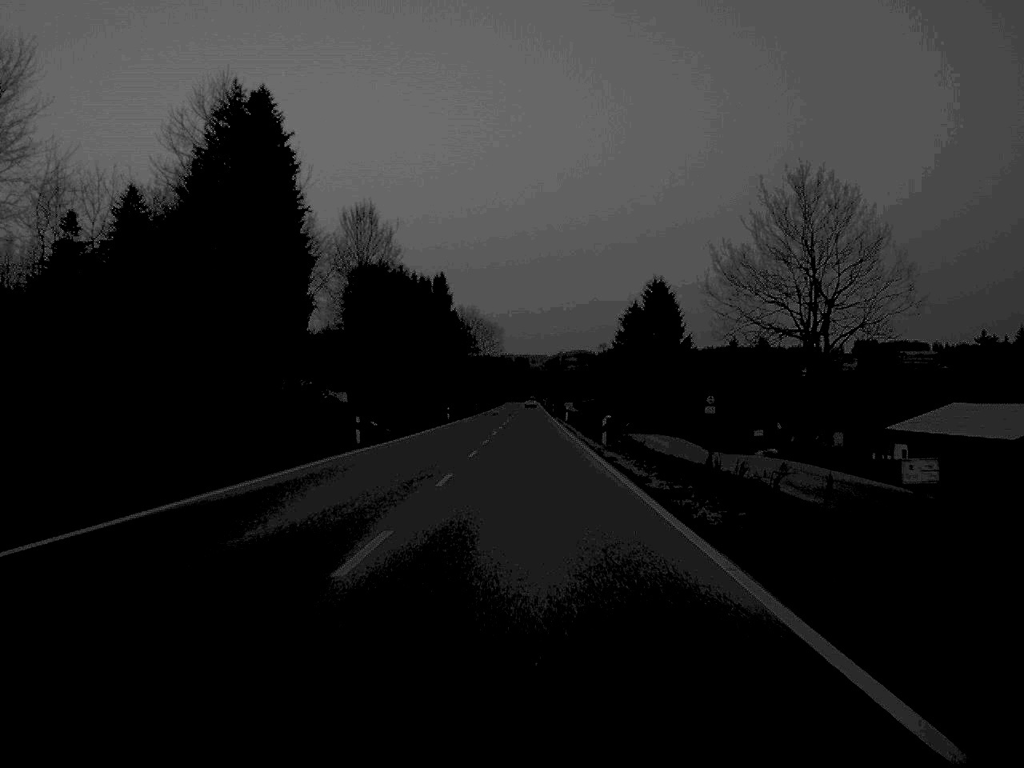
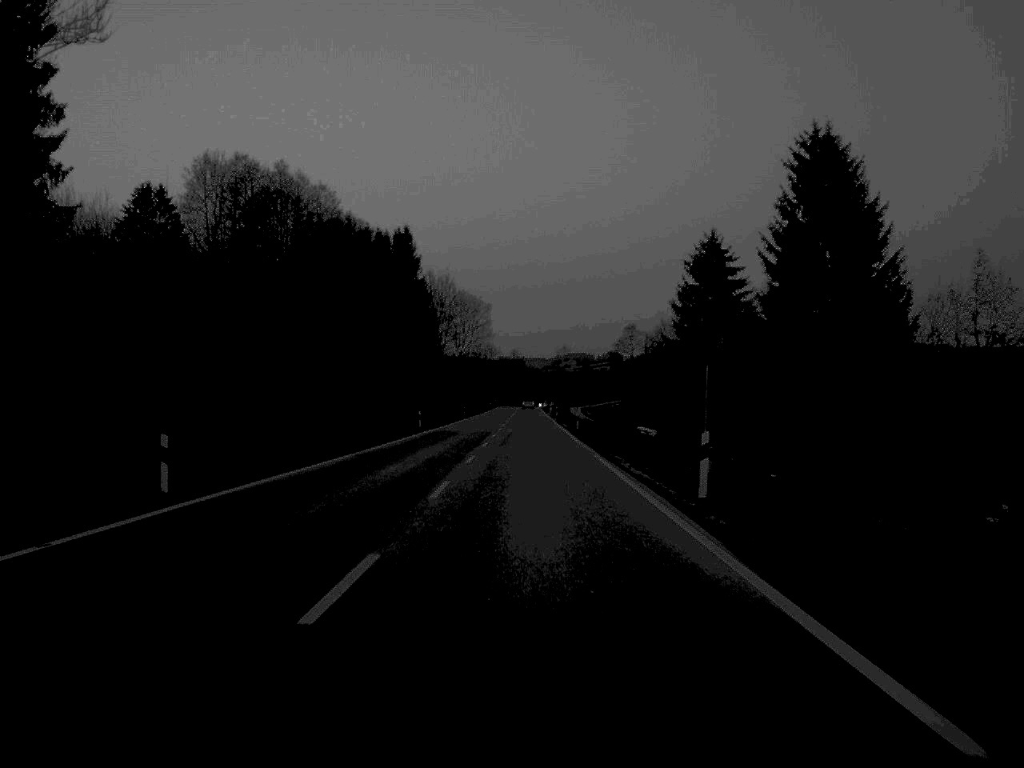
(+0.2, +74.1) m; 0°
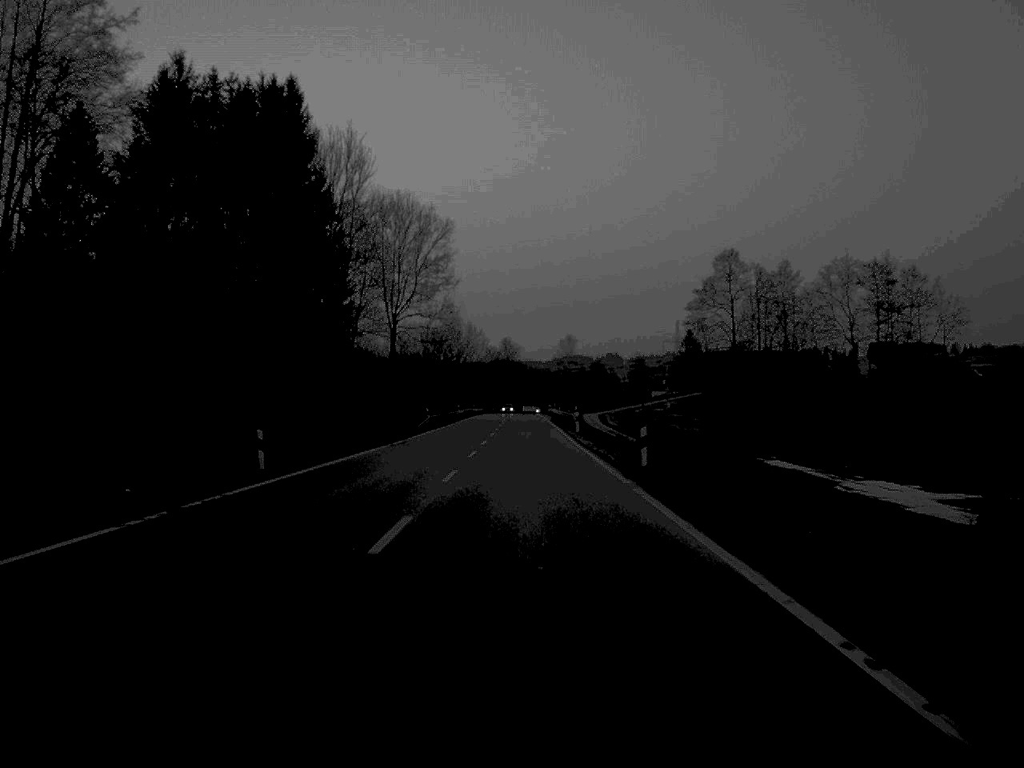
(+0.3, +91.5) m; 0°
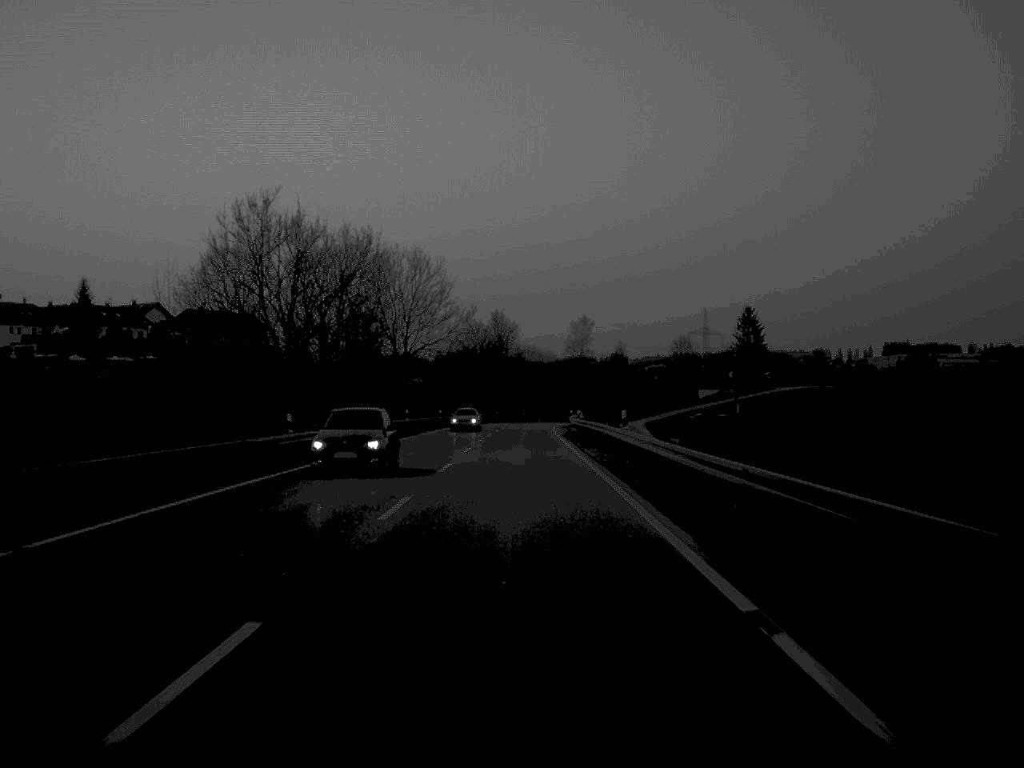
(+0.2, +92.0) m; 0°
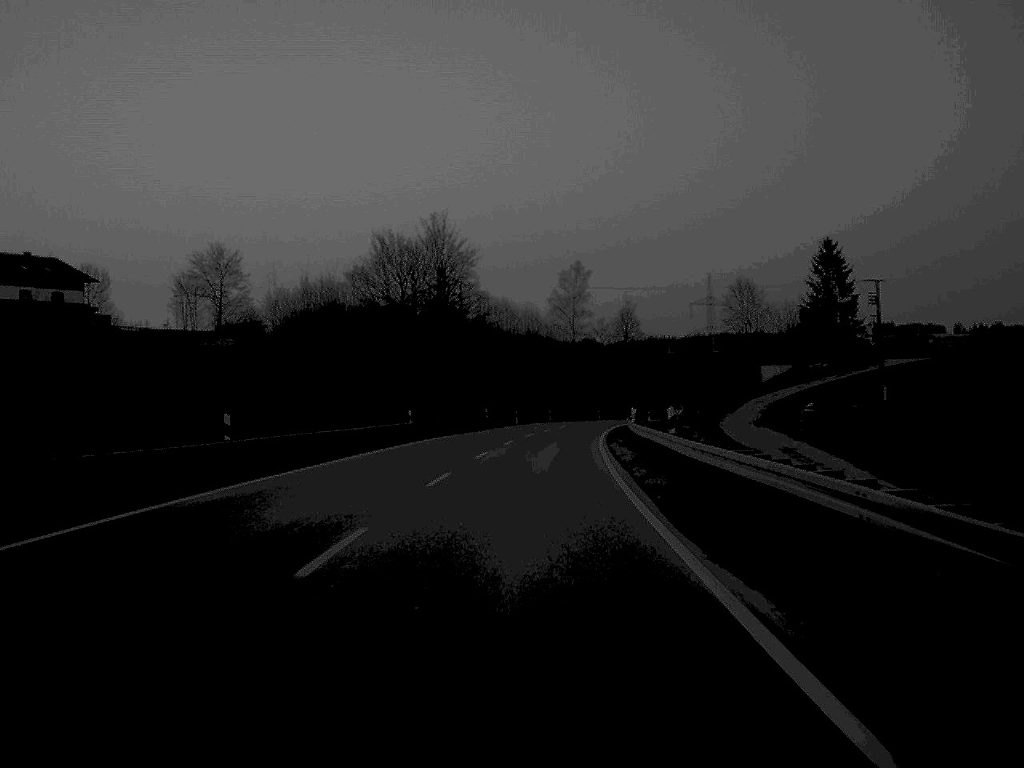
(+0.5, +89.3) m; +2°
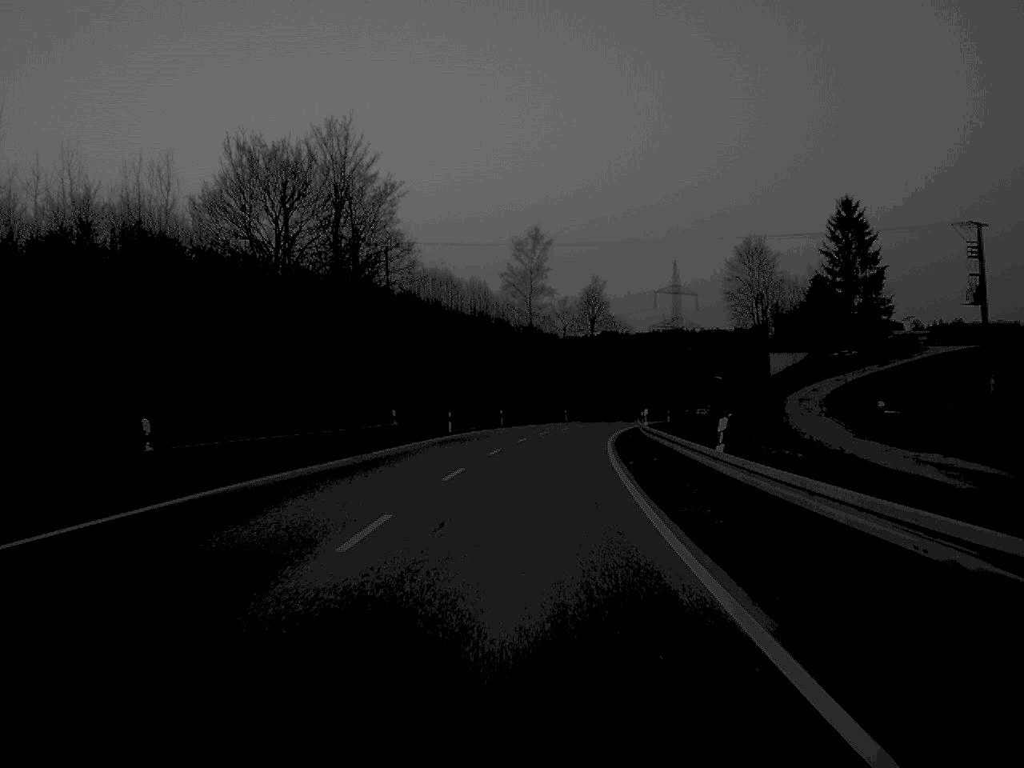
(+0.6, +33.7) m; +2°
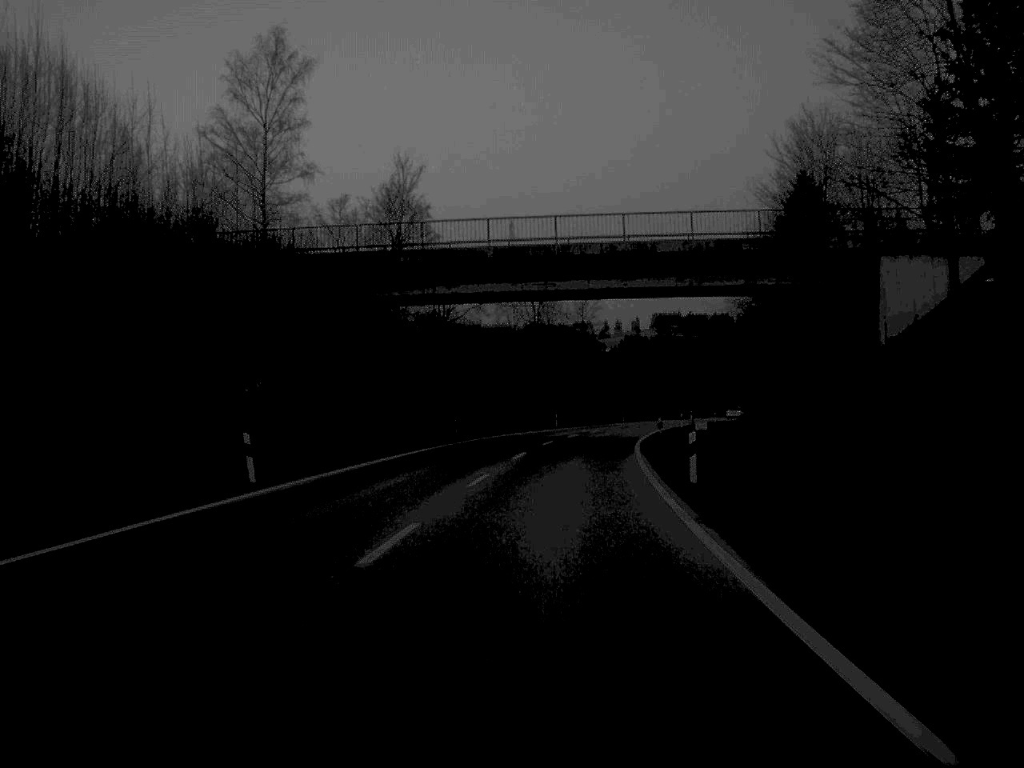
(+5.4, +83.6) m; +8°
